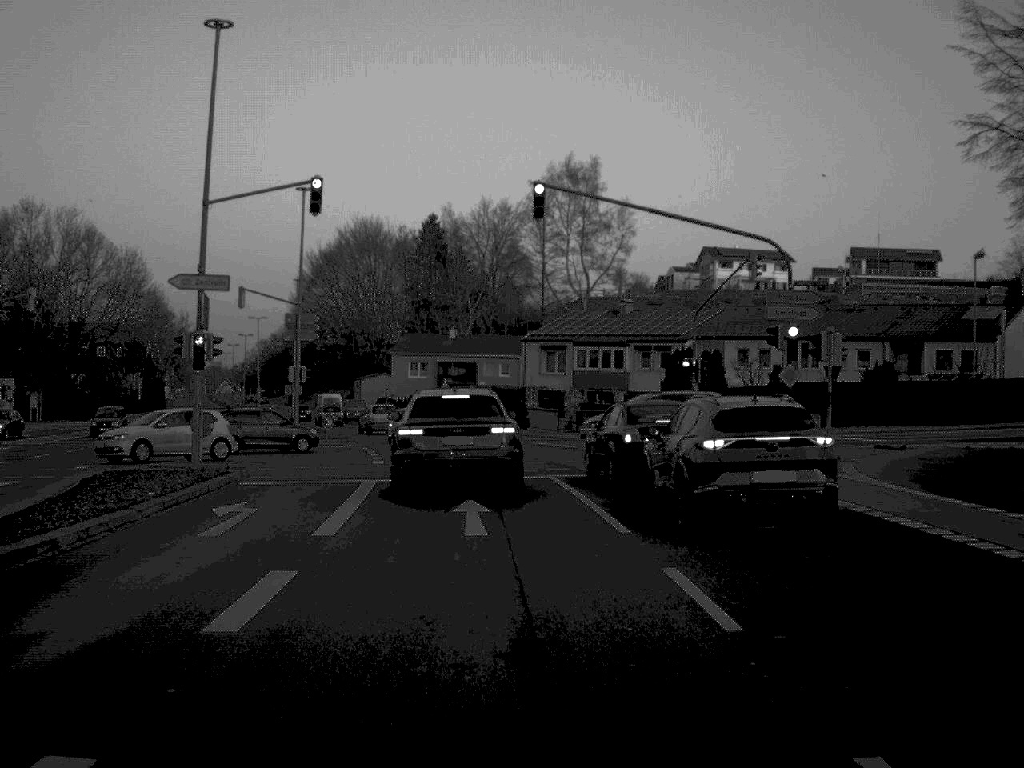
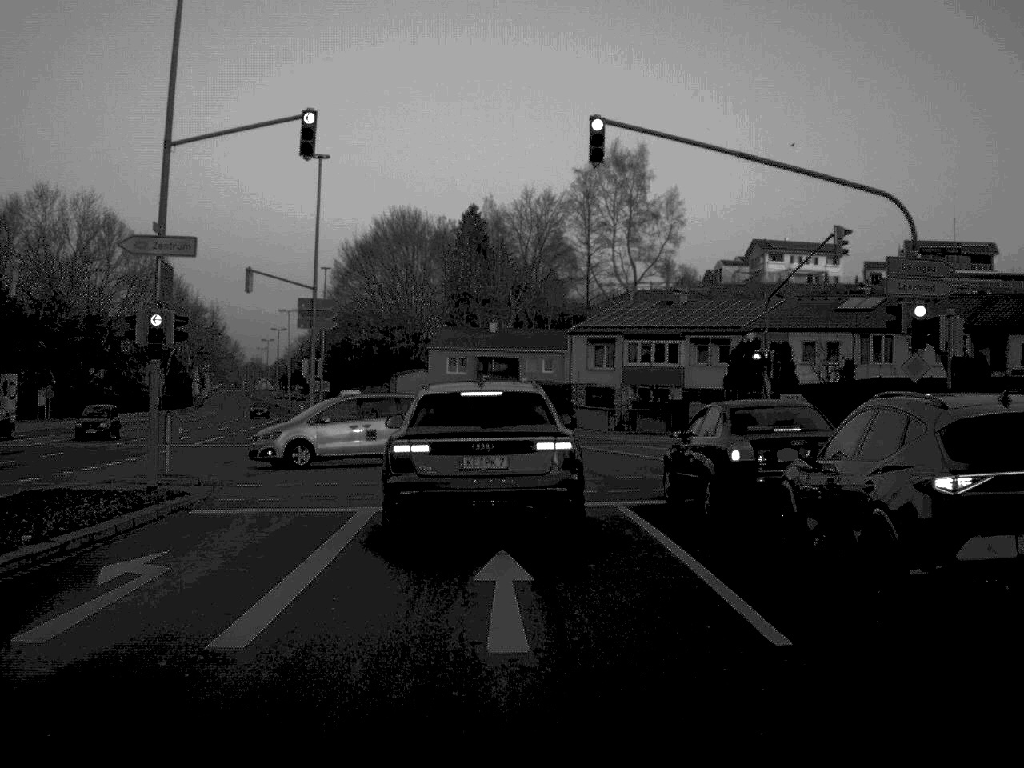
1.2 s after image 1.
(-0.1, +6.6) m; -2°
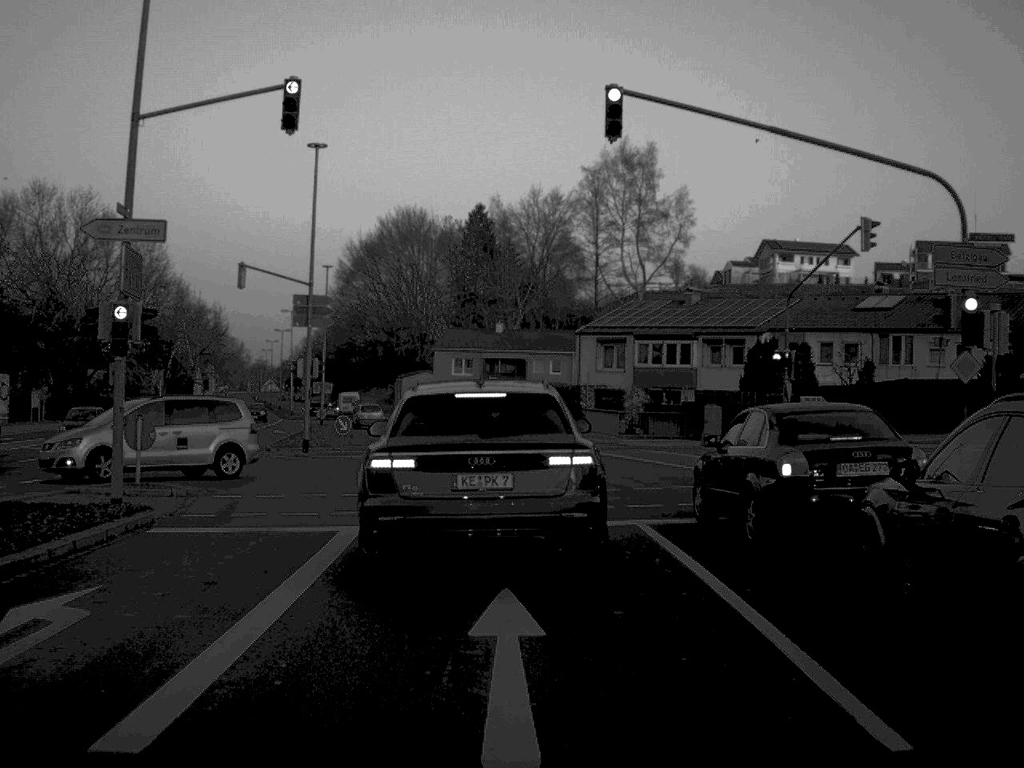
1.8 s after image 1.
(0.0, +2.4) m; 0°
